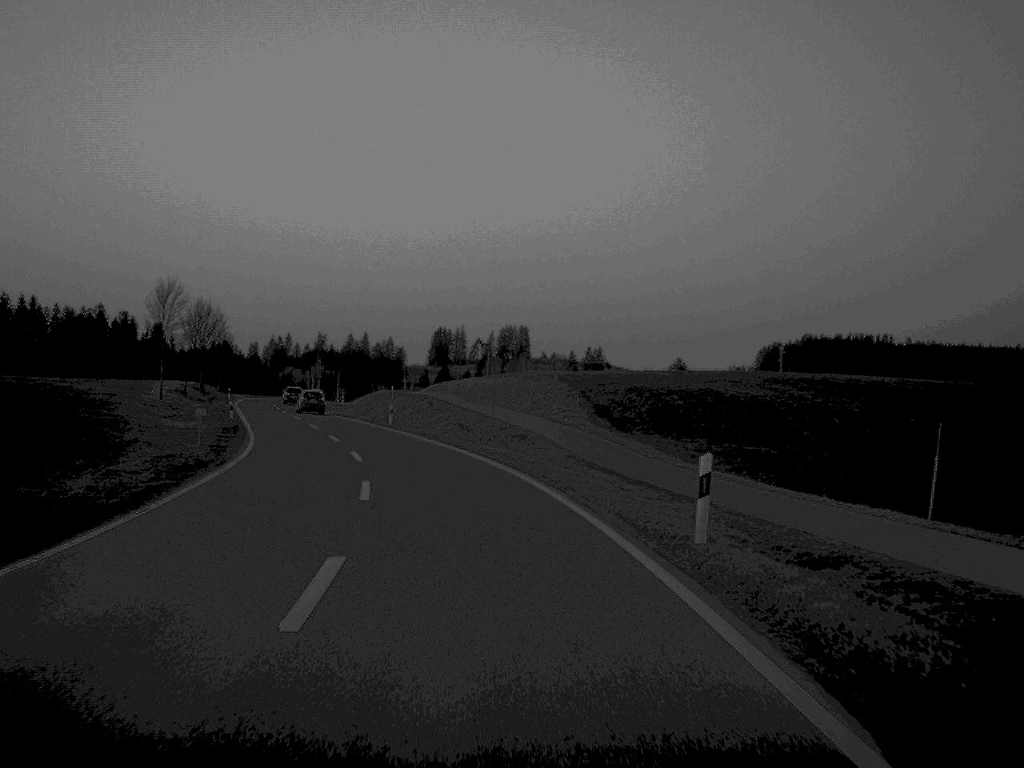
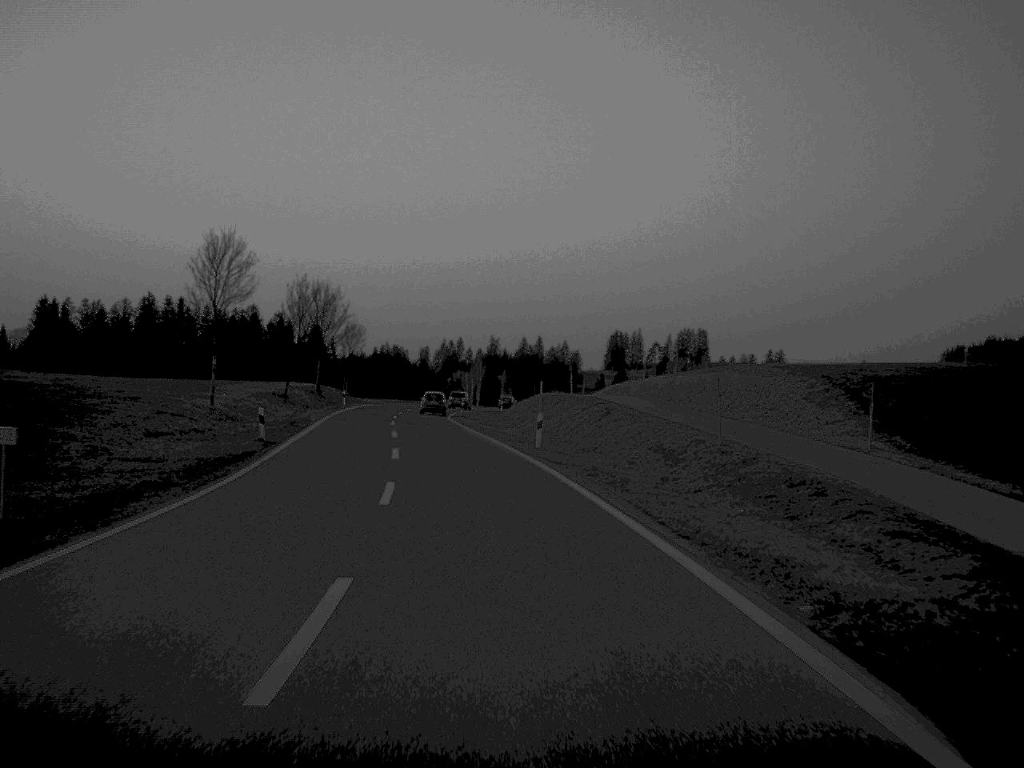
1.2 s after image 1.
(-1.8, +26.1) m; -8°
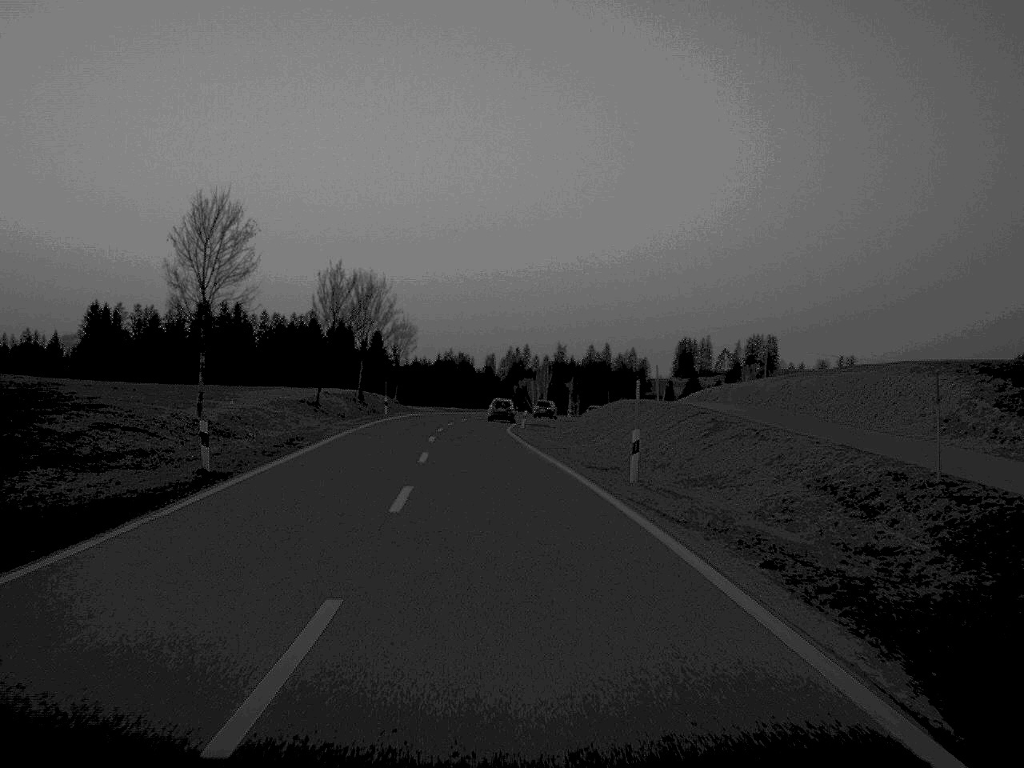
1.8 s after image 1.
(-0.3, +12.9) m; -3°
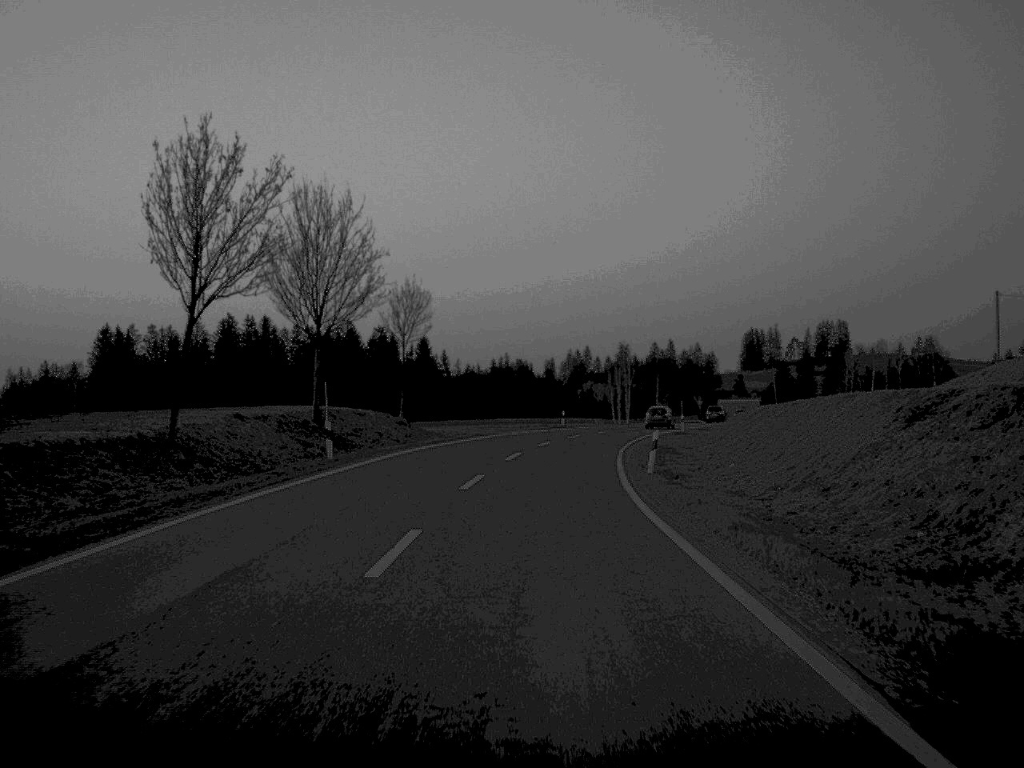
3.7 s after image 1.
(-1.5, +41.9) m; -2°
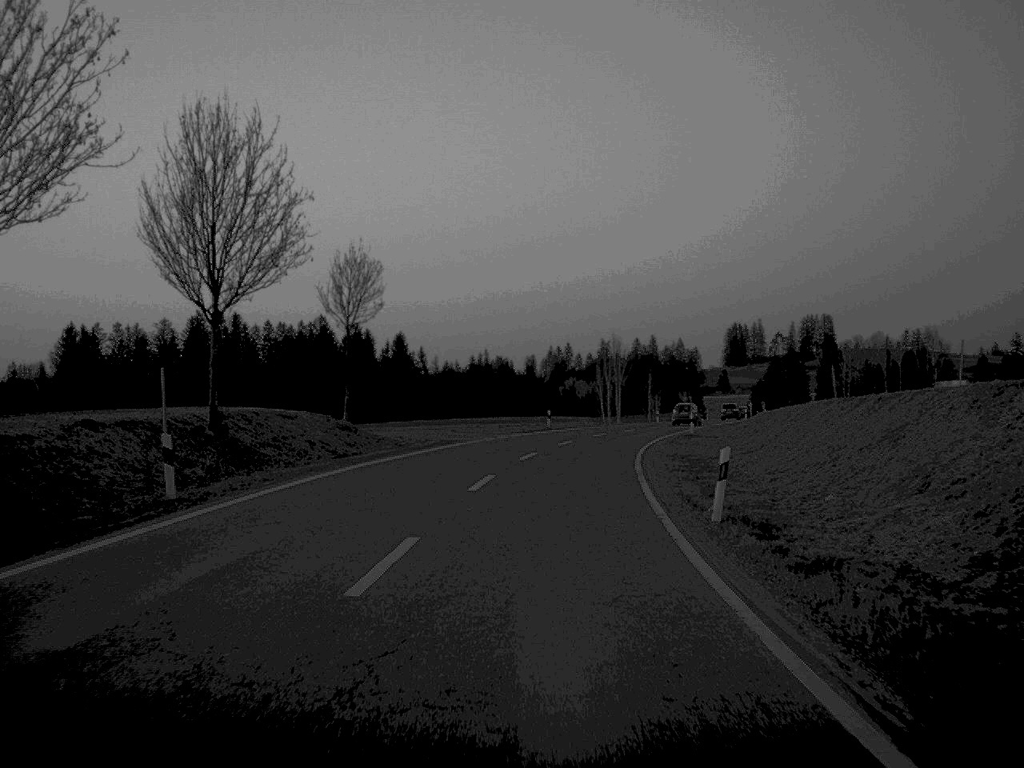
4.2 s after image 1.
(+0.1, +13.0) m; +1°
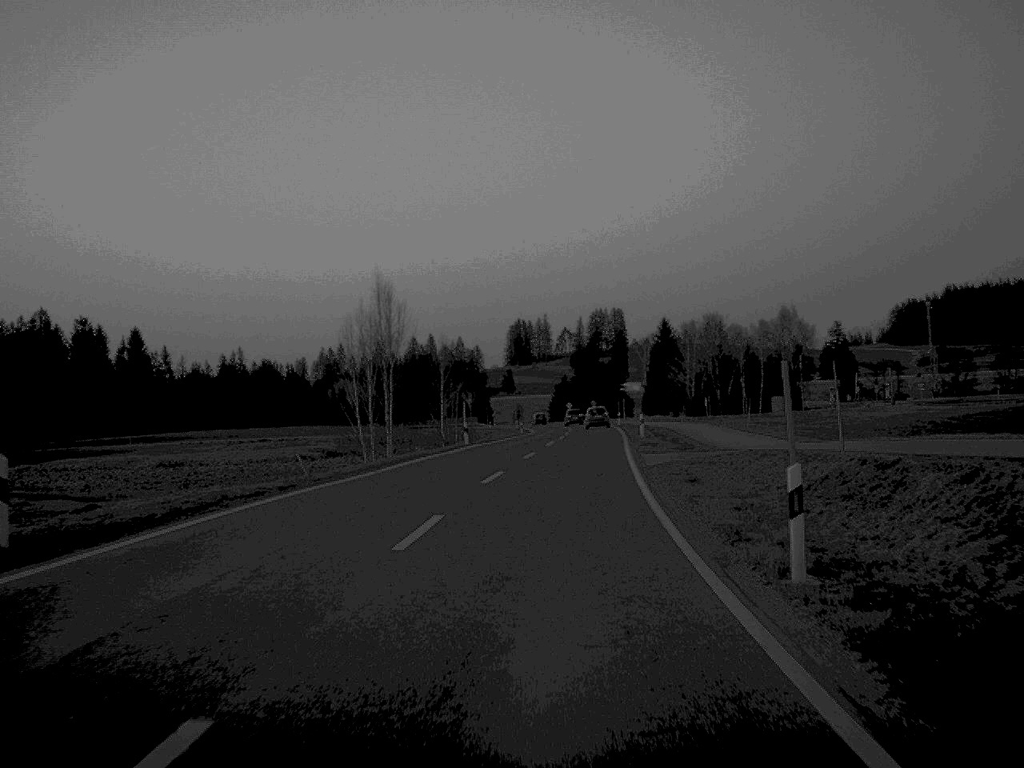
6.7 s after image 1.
(+4.4, +55.5) m; +10°
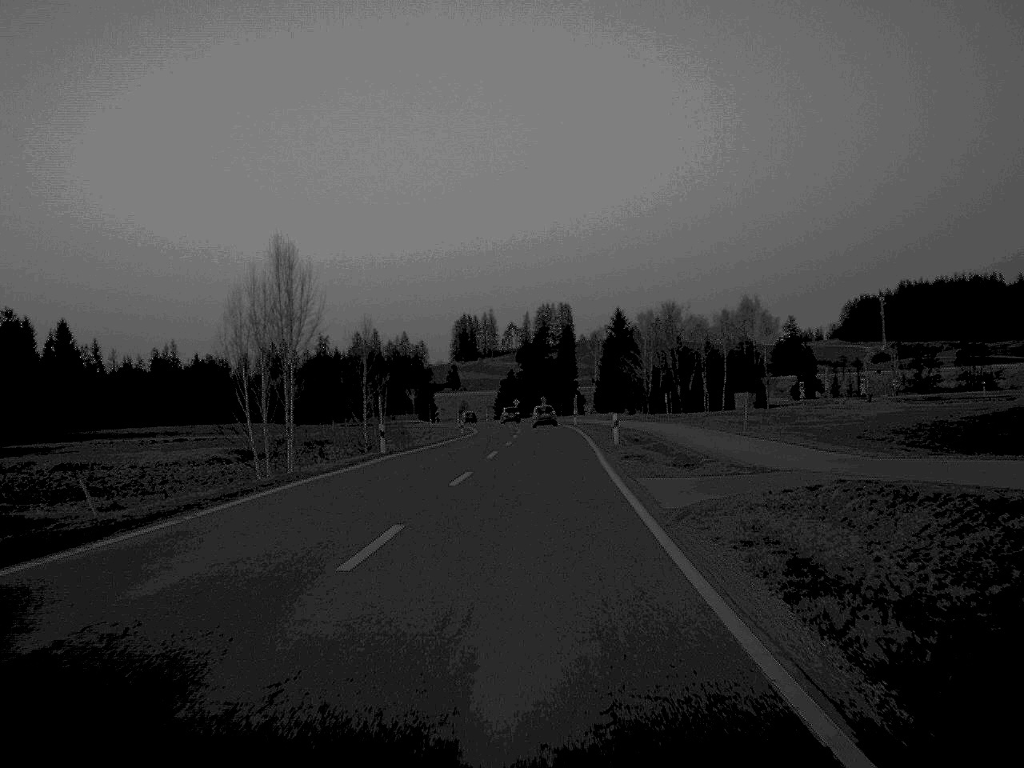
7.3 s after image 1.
(+0.3, +13.9) m; +2°
